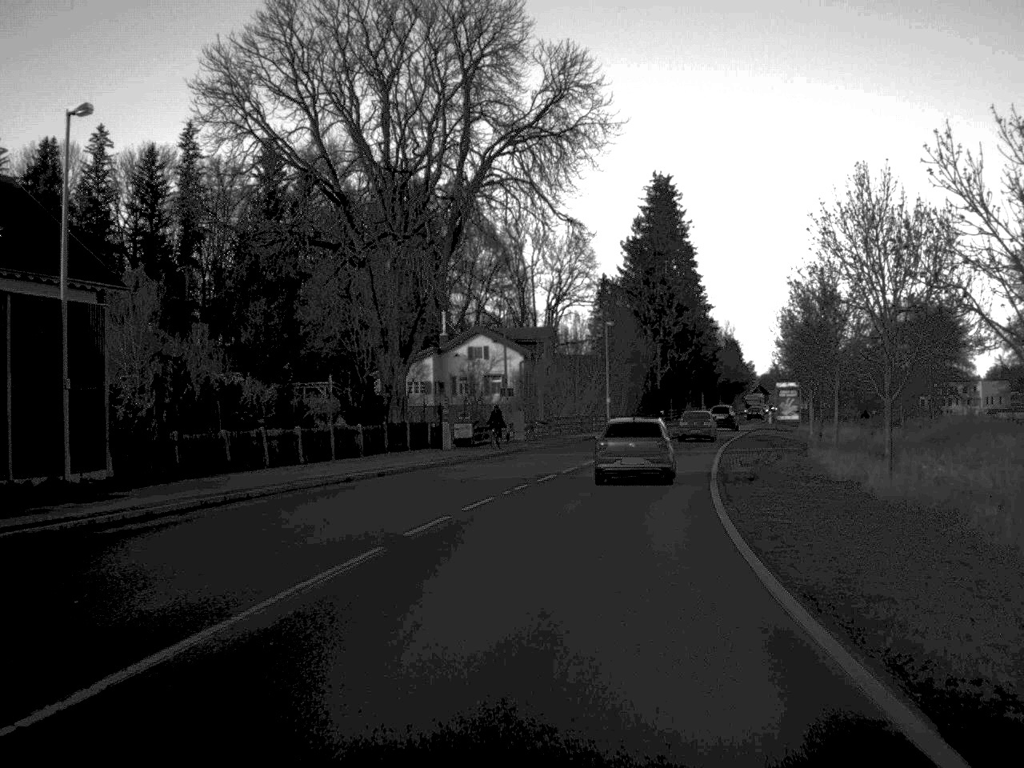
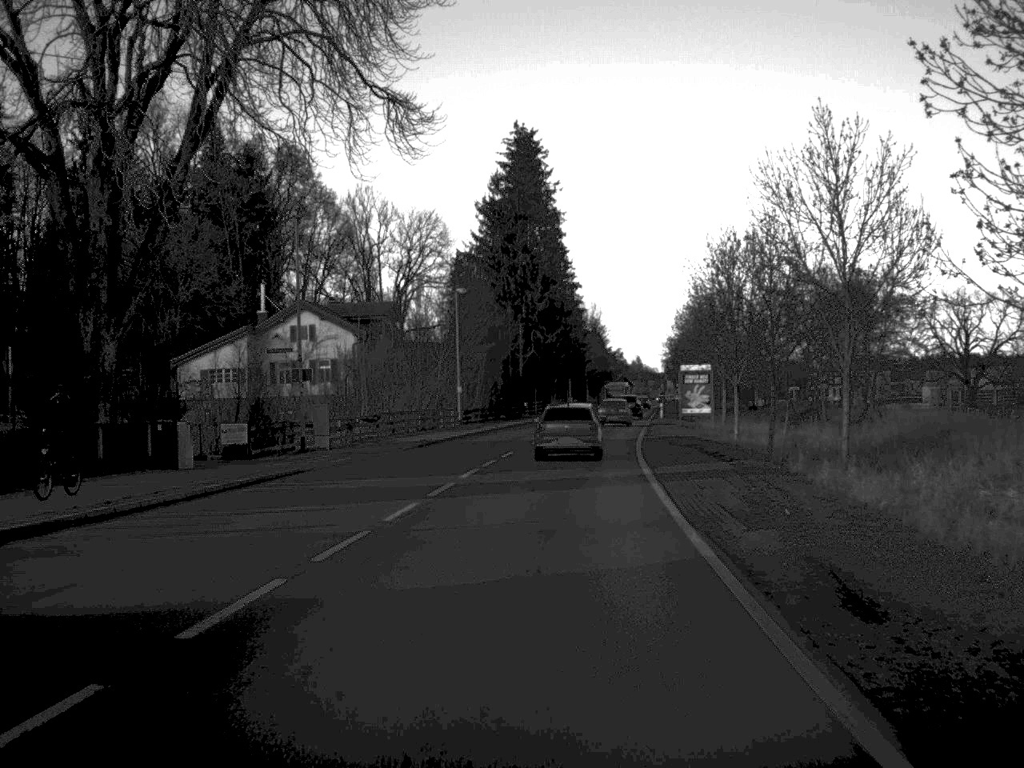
(+1.4, +20.5) m; +6°
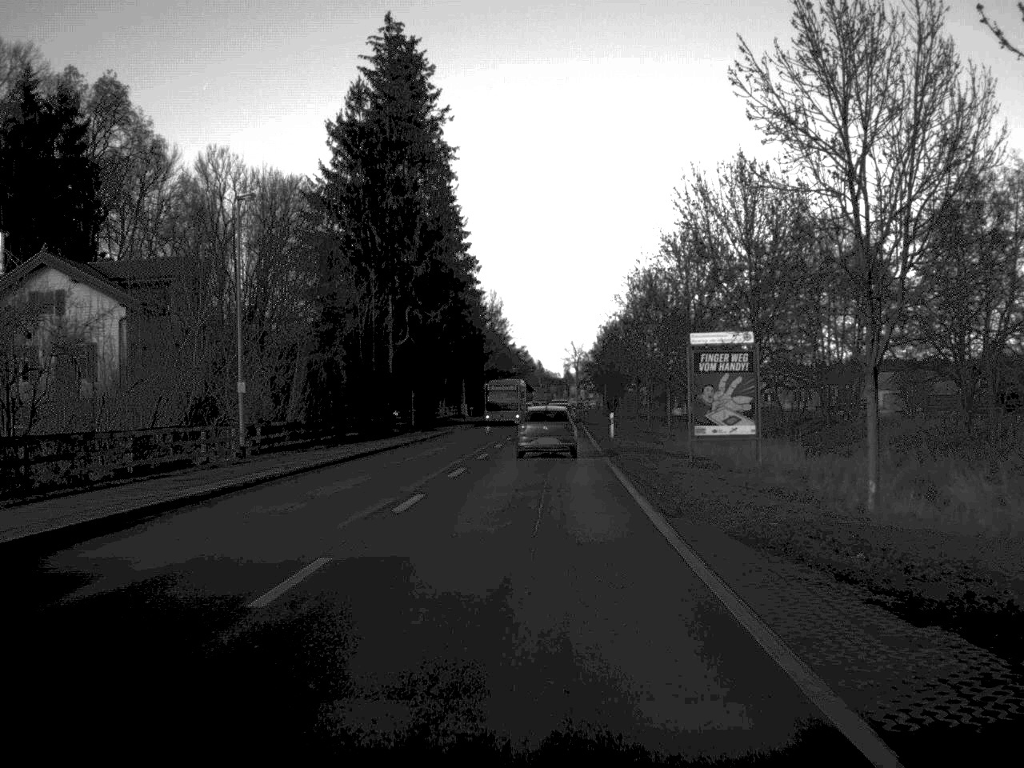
(+1.3, +34.4) m; +4°
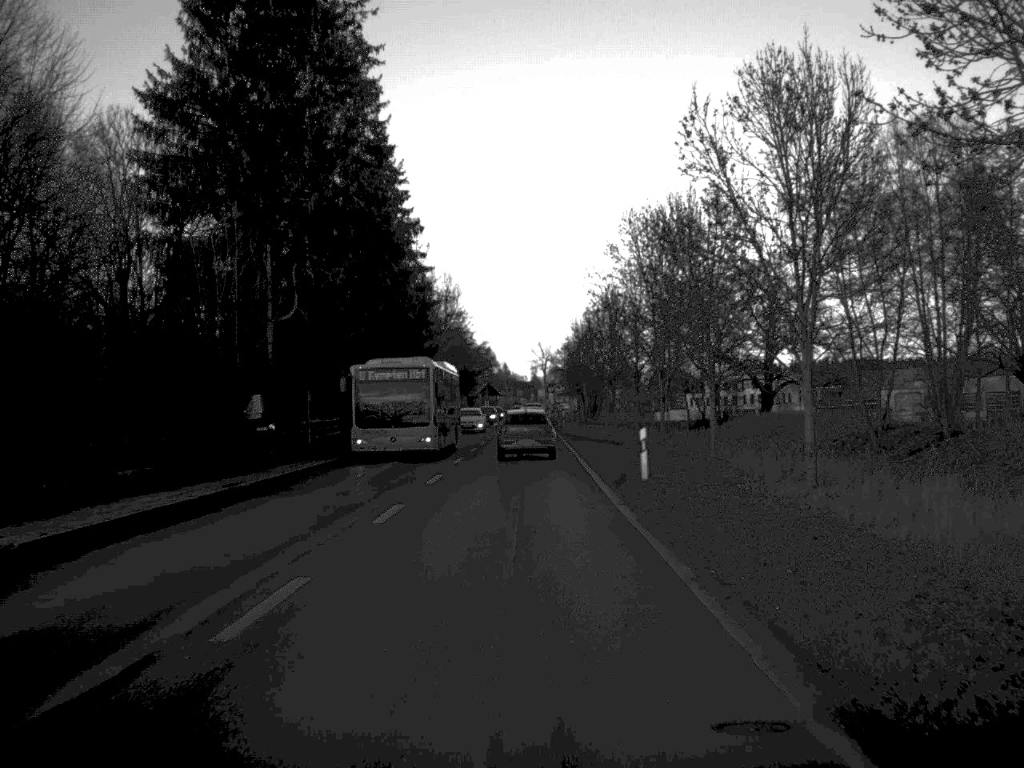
(+0.5, +26.8) m; +1°
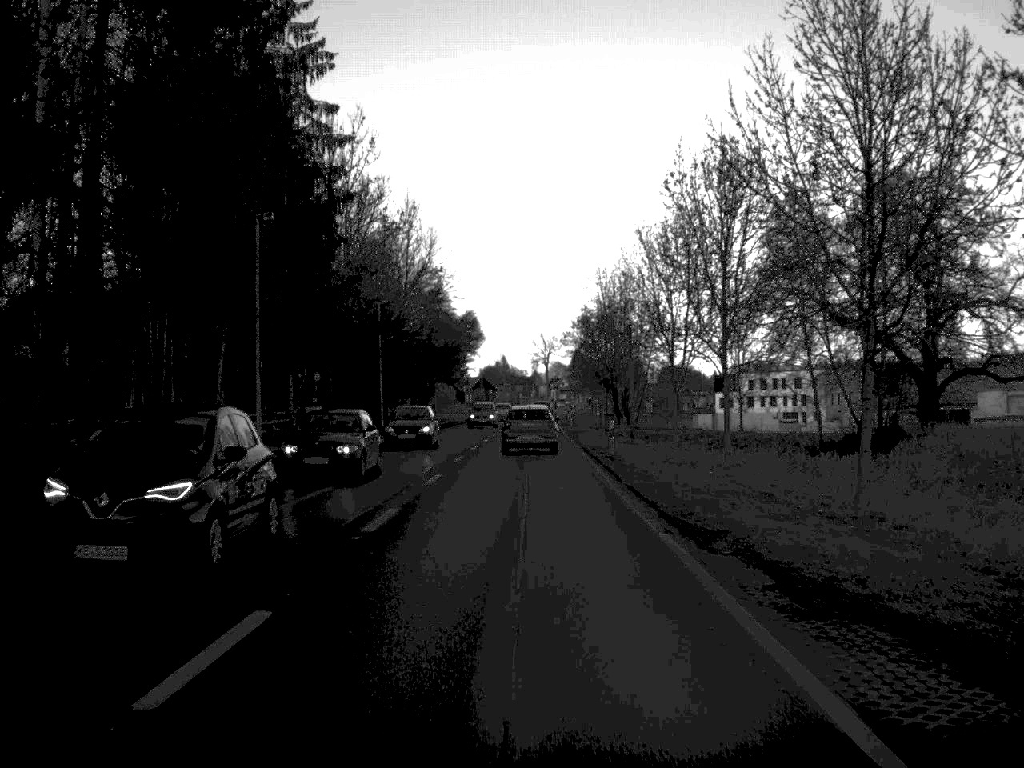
(-0.1, +47.7) m; 0°
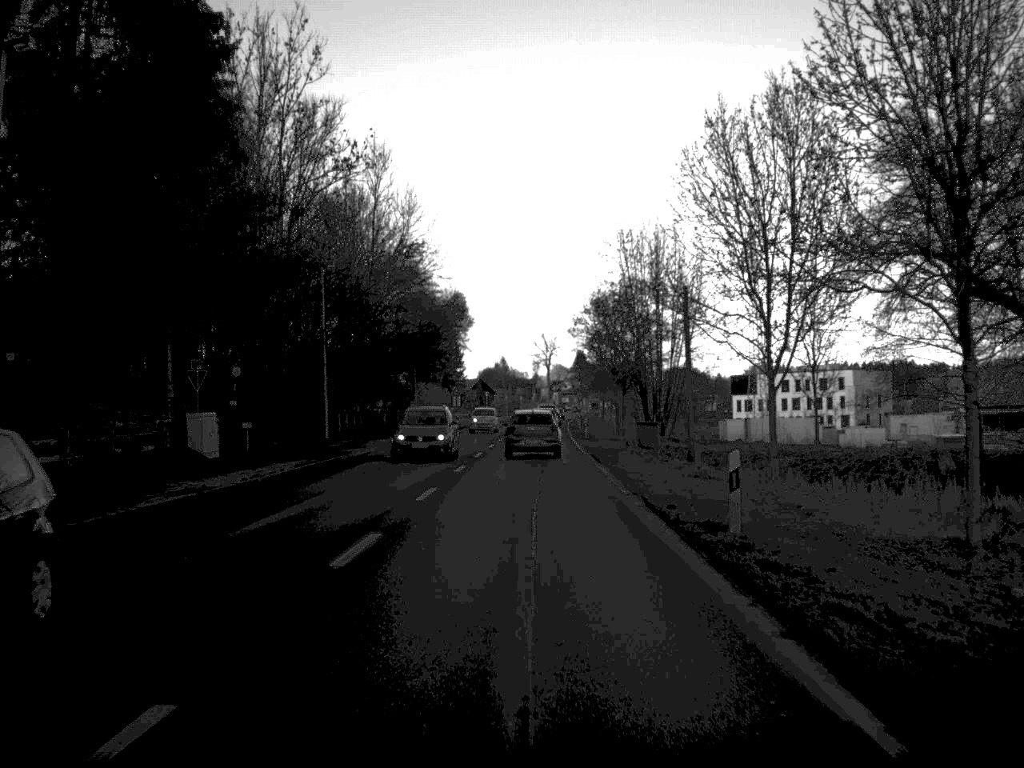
(0.0, +20.9) m; 0°
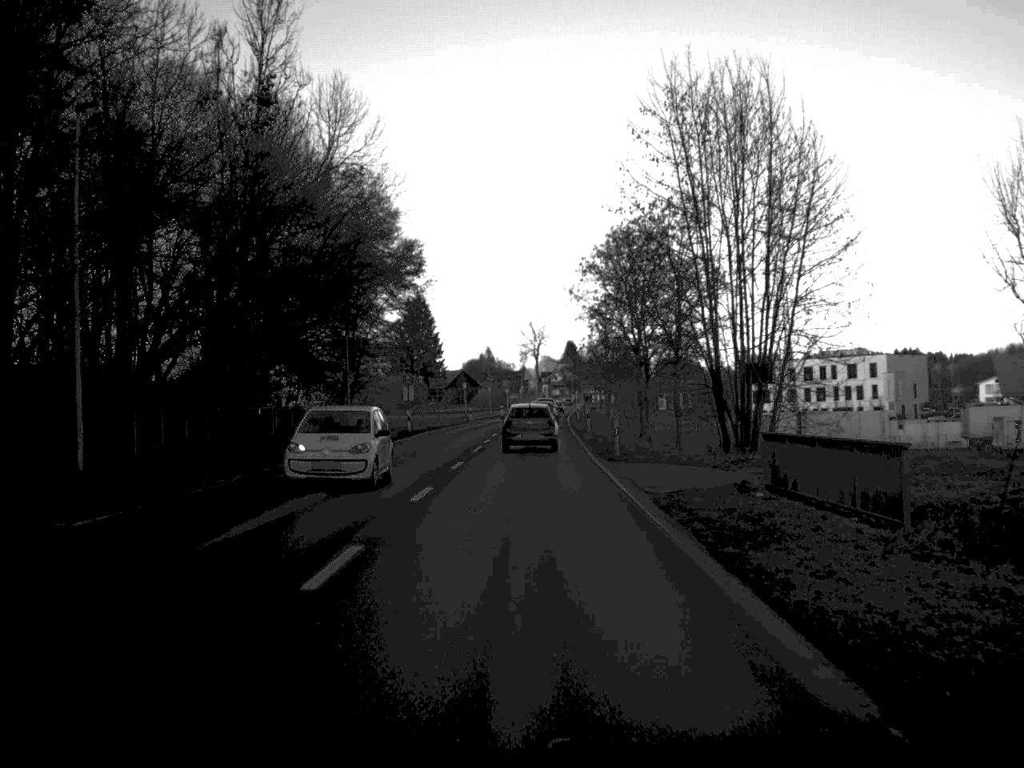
(+0.1, +29.0) m; 0°
